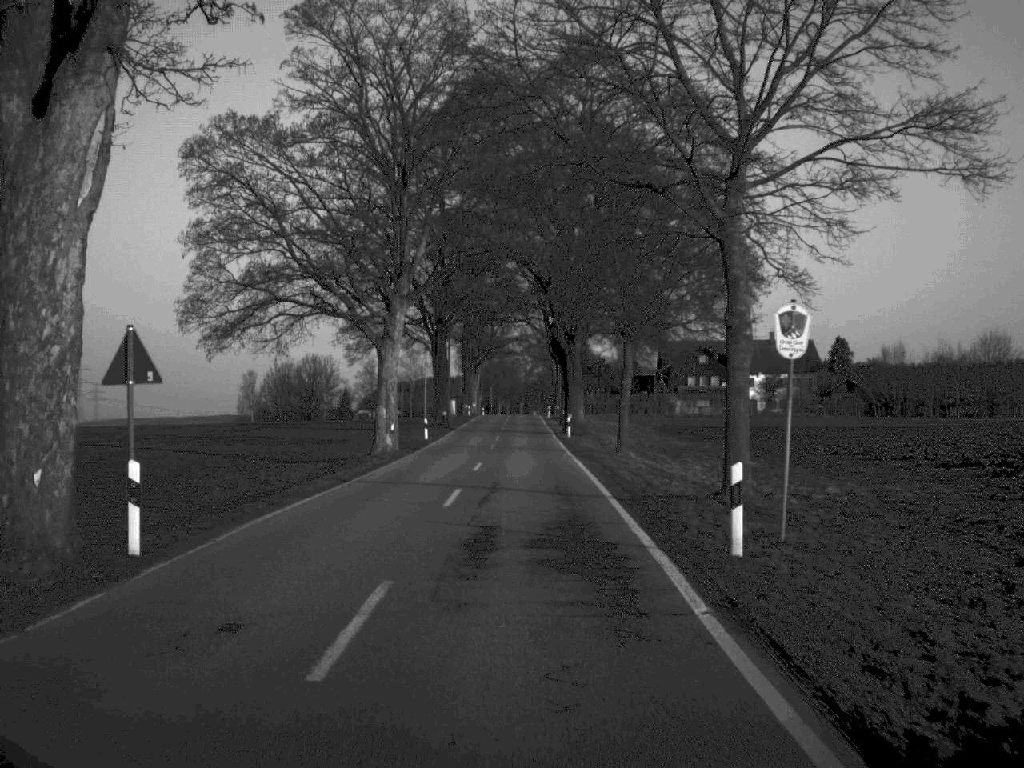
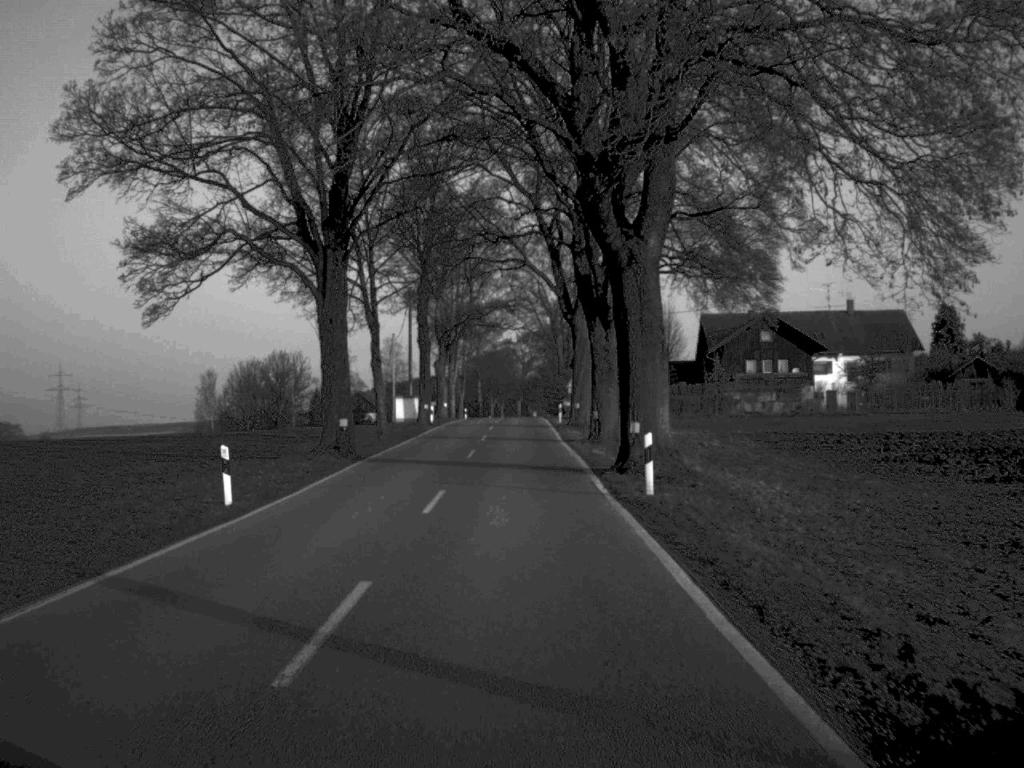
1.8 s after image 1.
(+0.1, +40.2) m; 0°
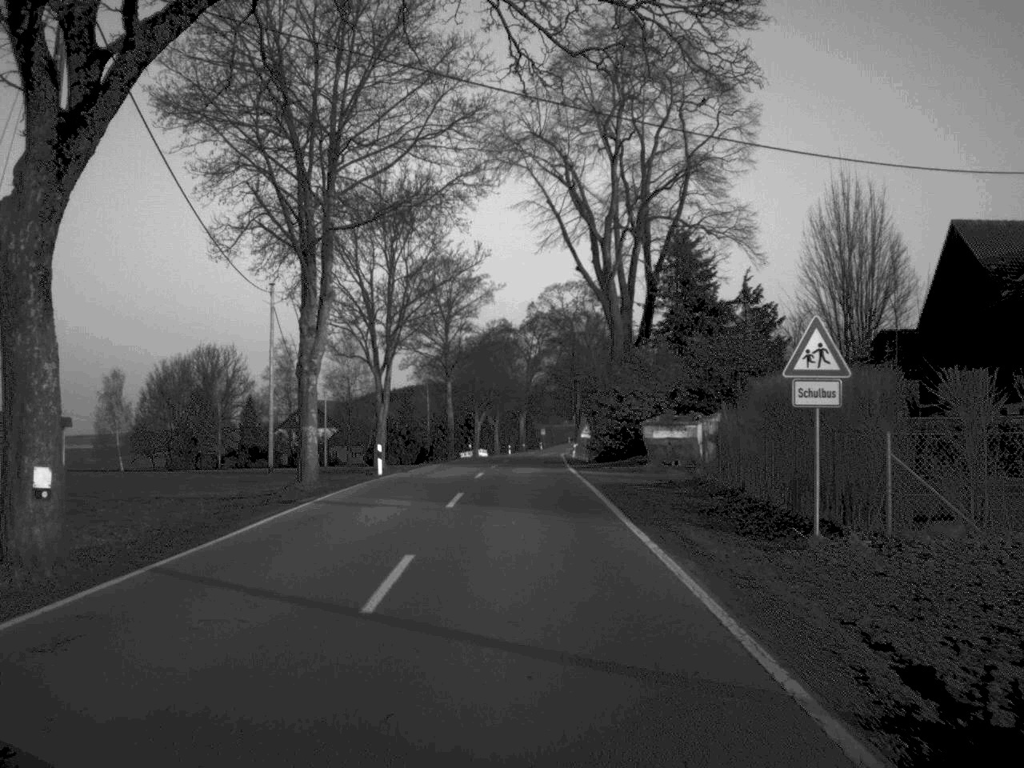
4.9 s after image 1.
(-0.4, +68.8) m; 0°
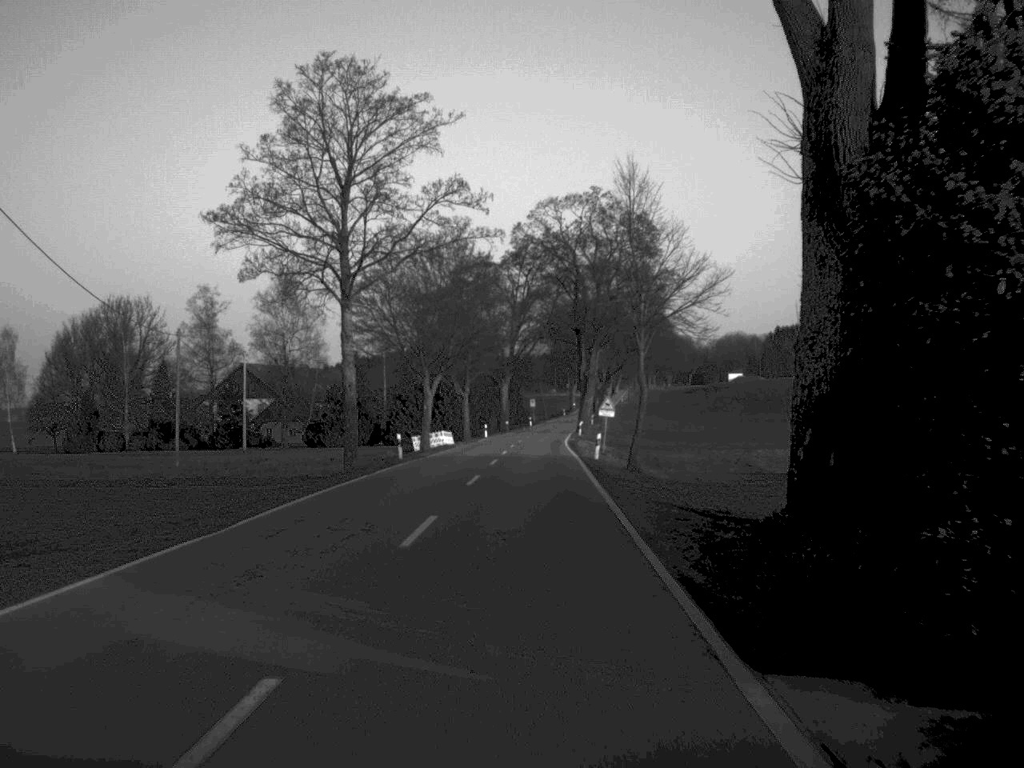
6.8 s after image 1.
(+0.3, +41.8) m; +1°
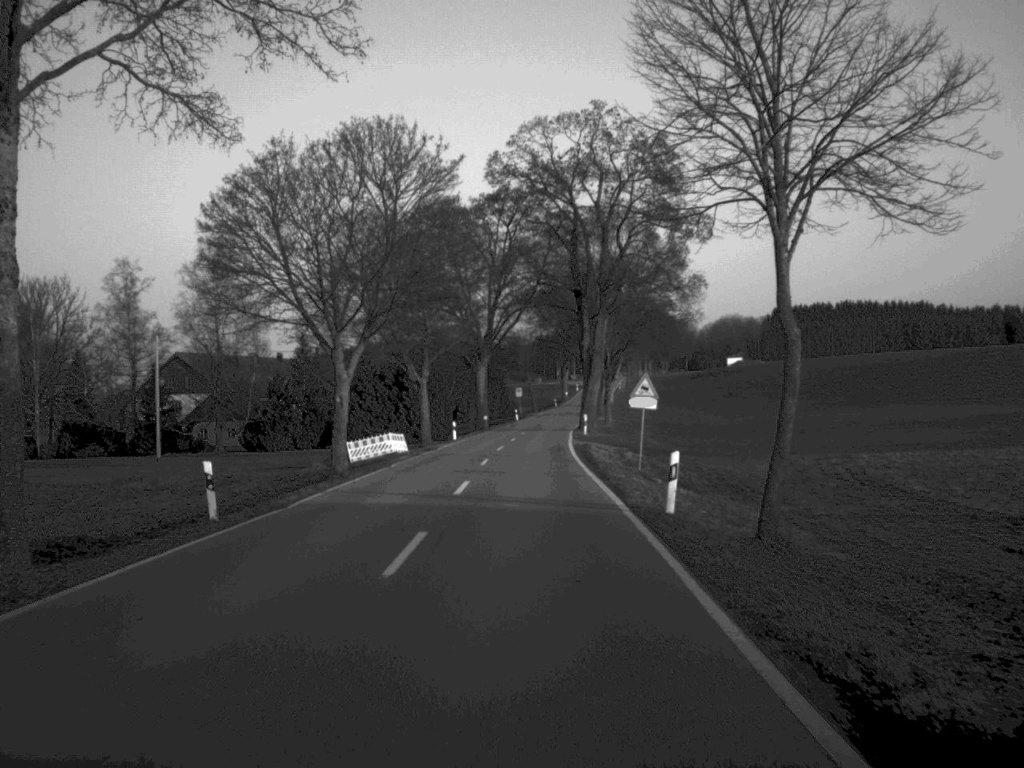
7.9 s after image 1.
(+0.1, +26.4) m; +1°
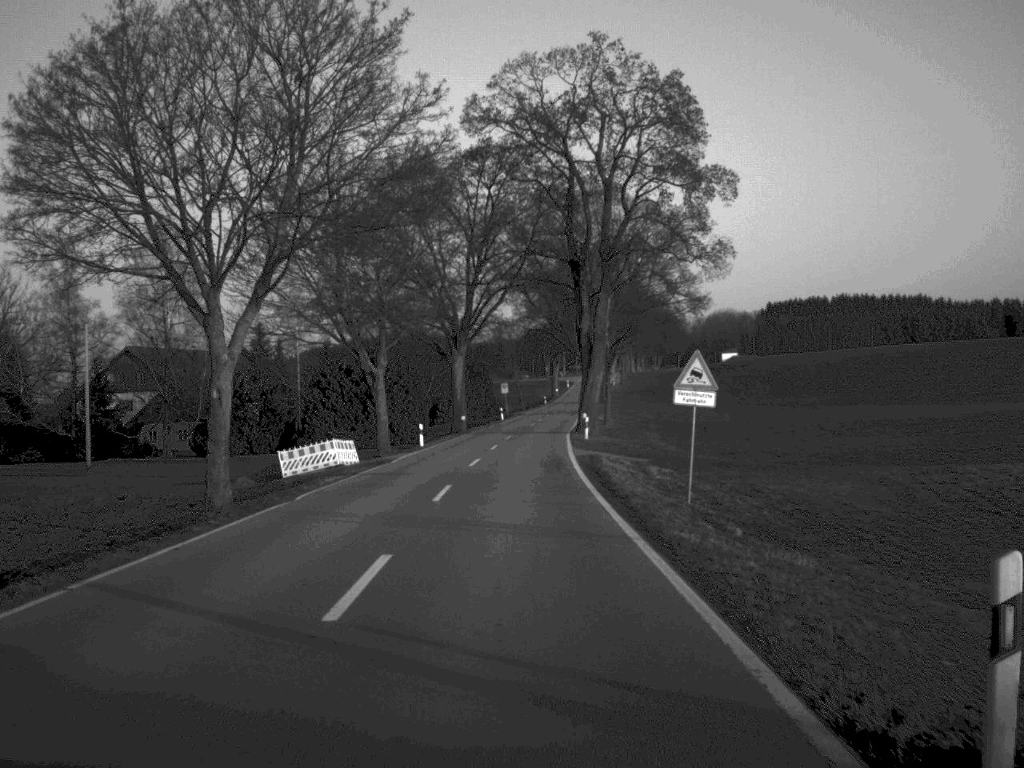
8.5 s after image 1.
(+0.1, +14.1) m; +1°
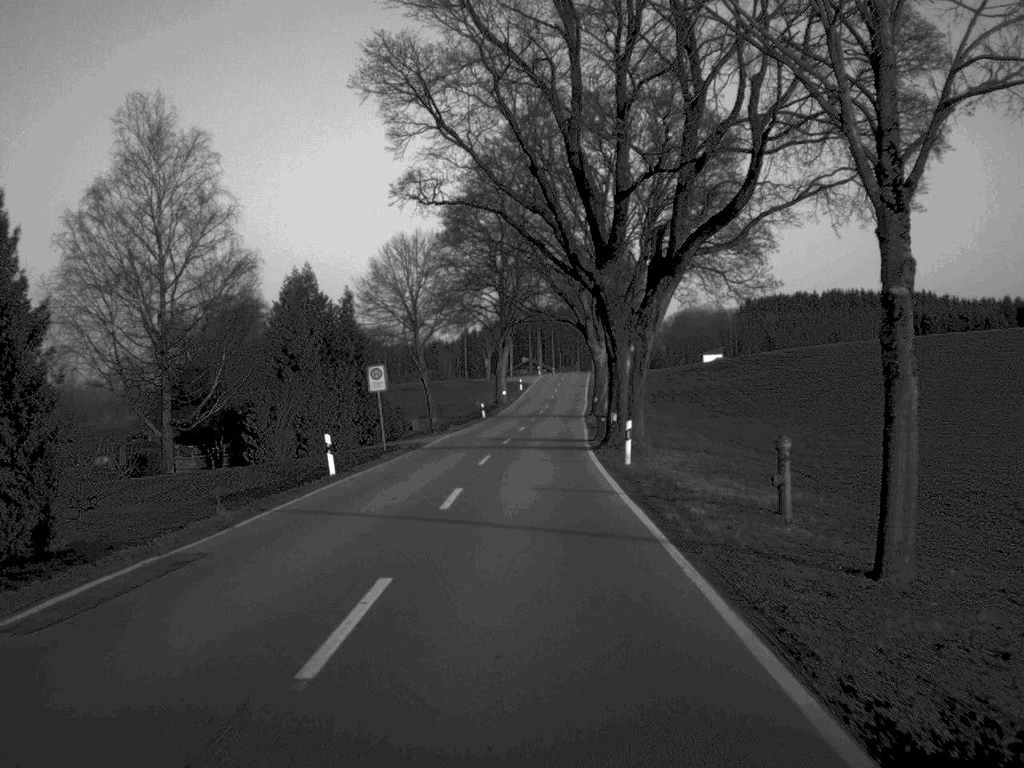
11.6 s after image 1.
(+1.2, +72.8) m; +3°
